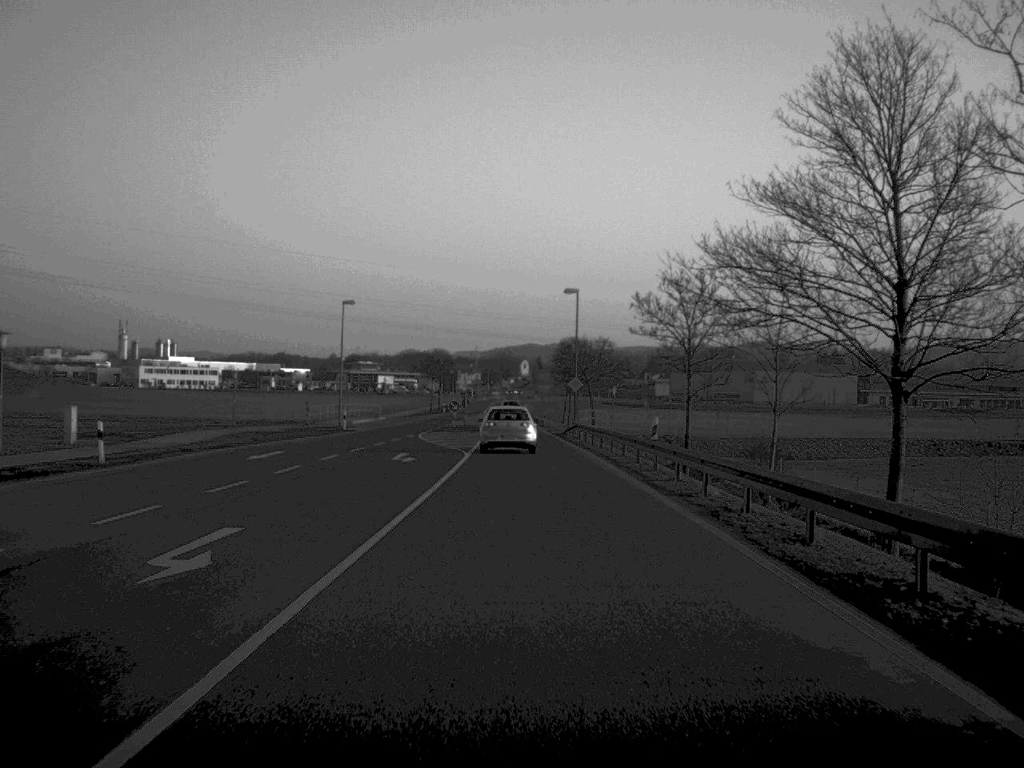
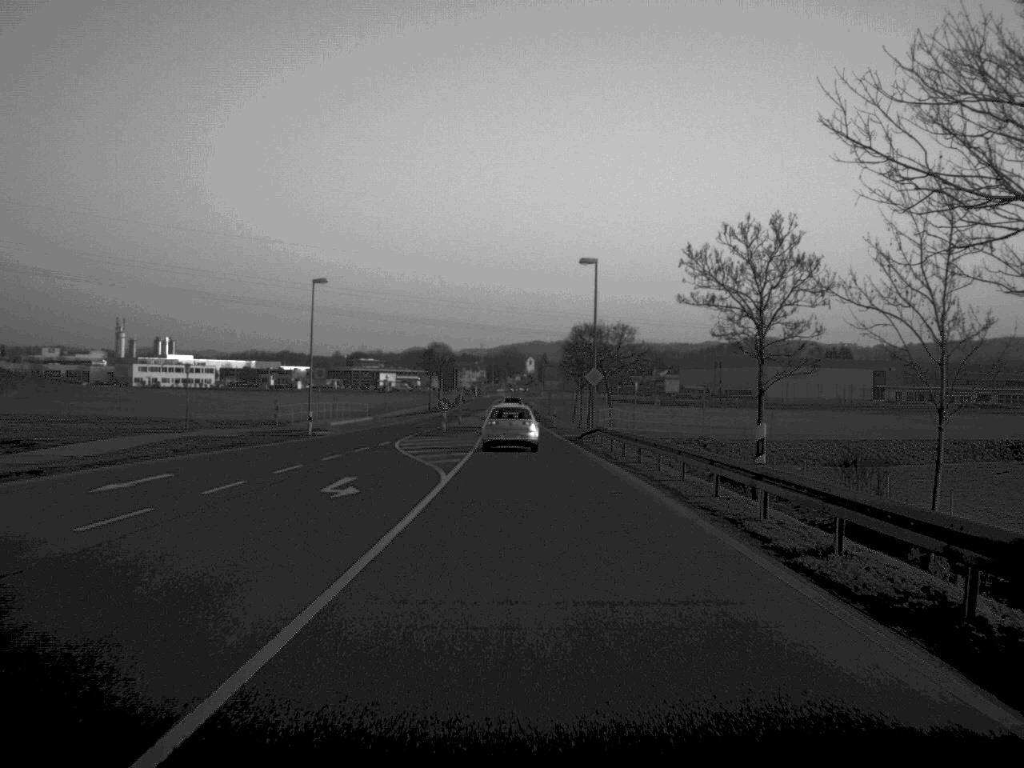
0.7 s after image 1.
(0.0, +13.0) m; 0°
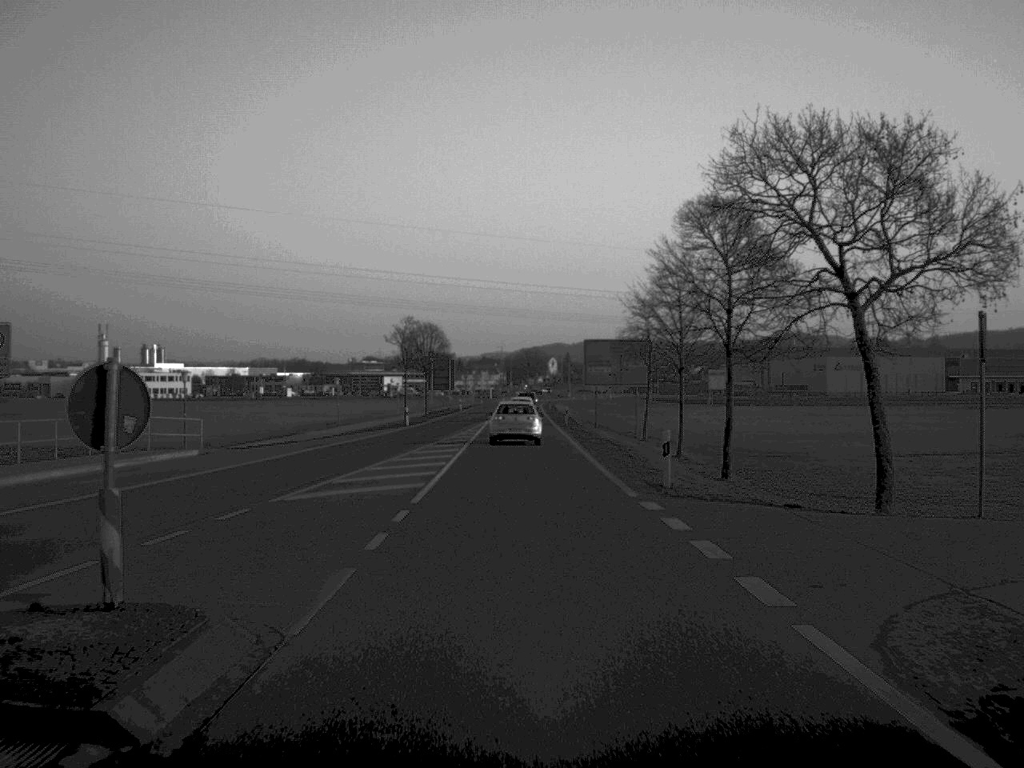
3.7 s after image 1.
(-0.3, +55.4) m; -1°
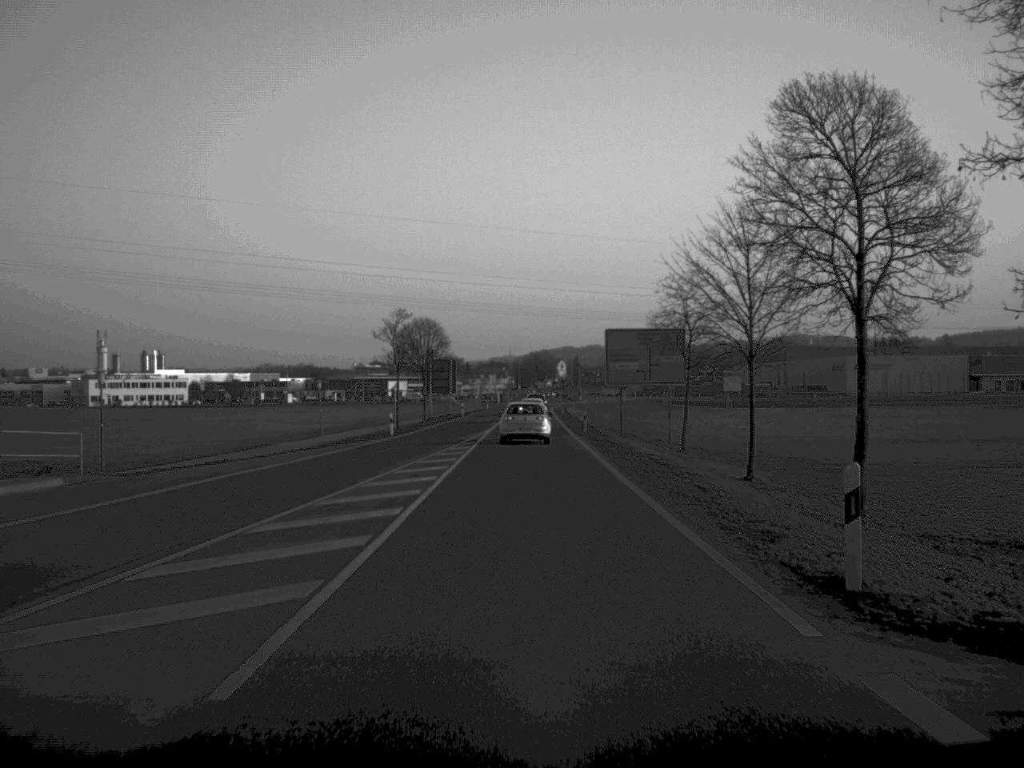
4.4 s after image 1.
(0.0, +13.0) m; 0°
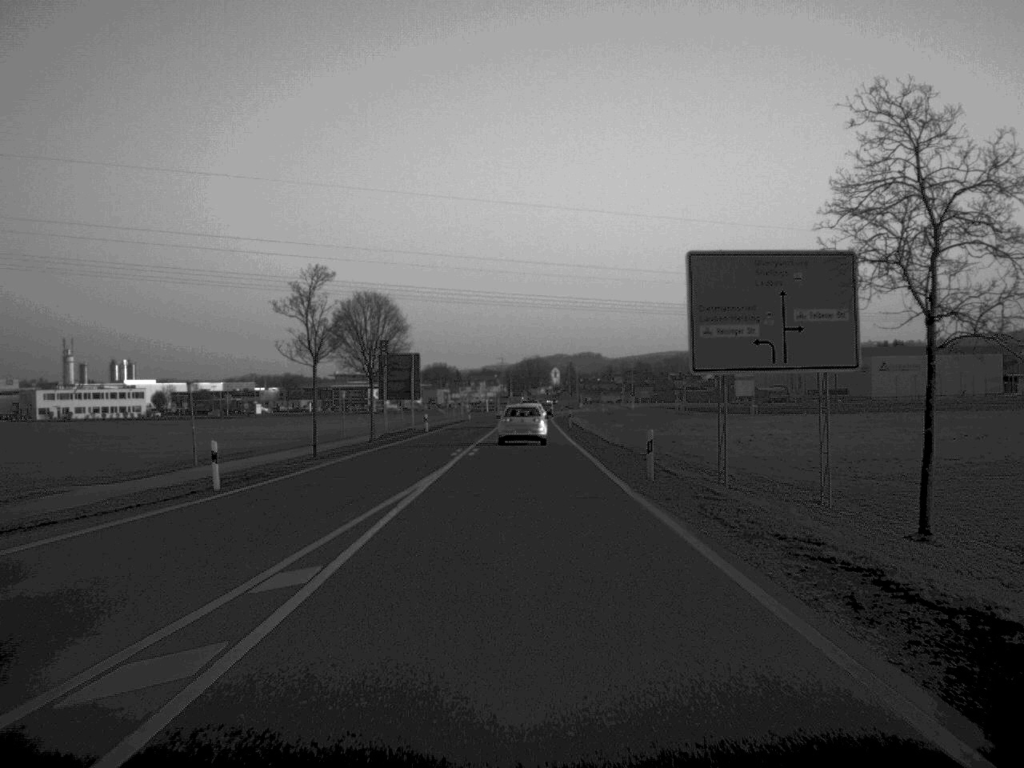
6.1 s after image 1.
(+0.1, +33.3) m; 0°
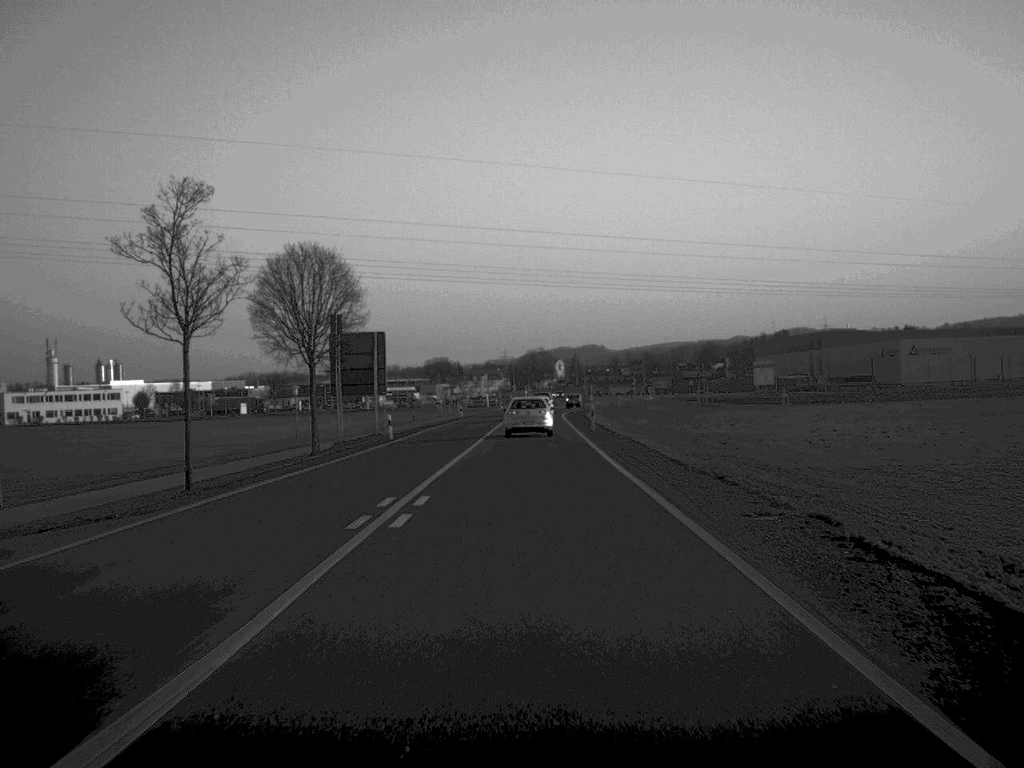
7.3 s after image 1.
(0.0, +22.4) m; 0°
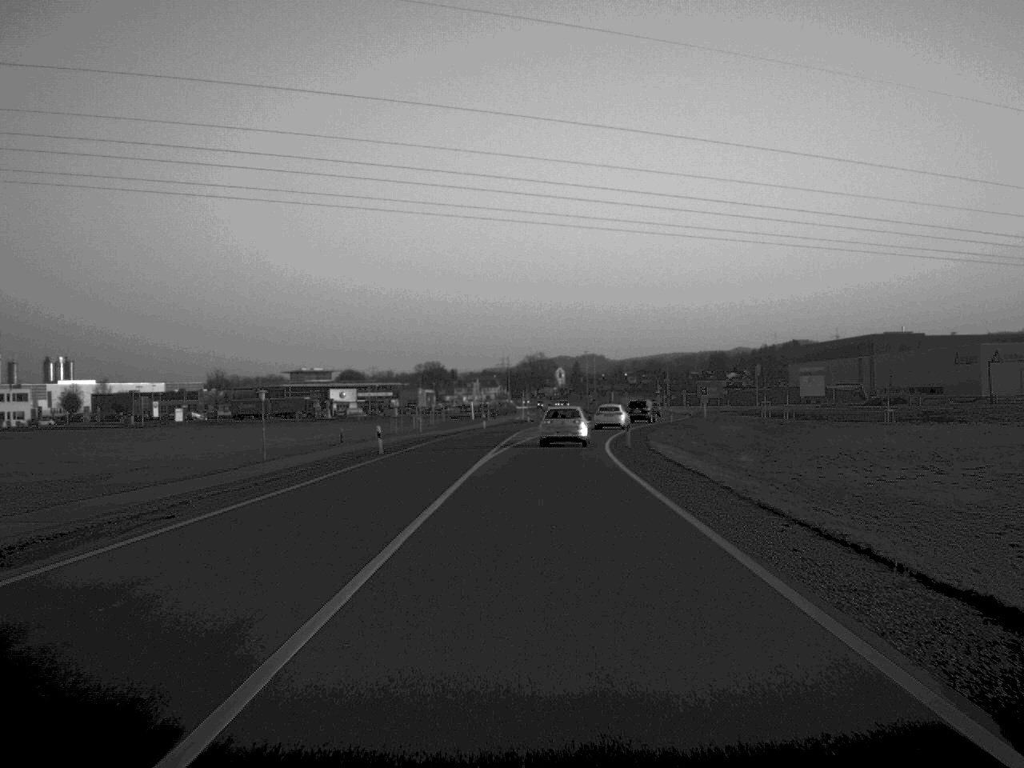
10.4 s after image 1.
(+0.1, +55.7) m; 0°
